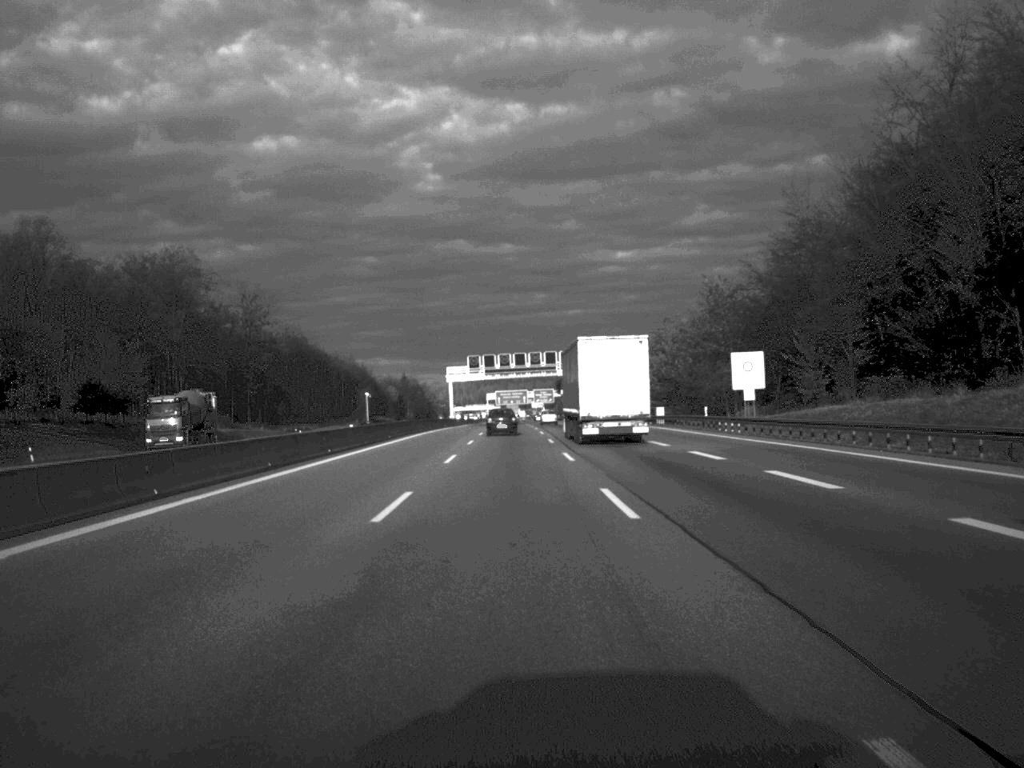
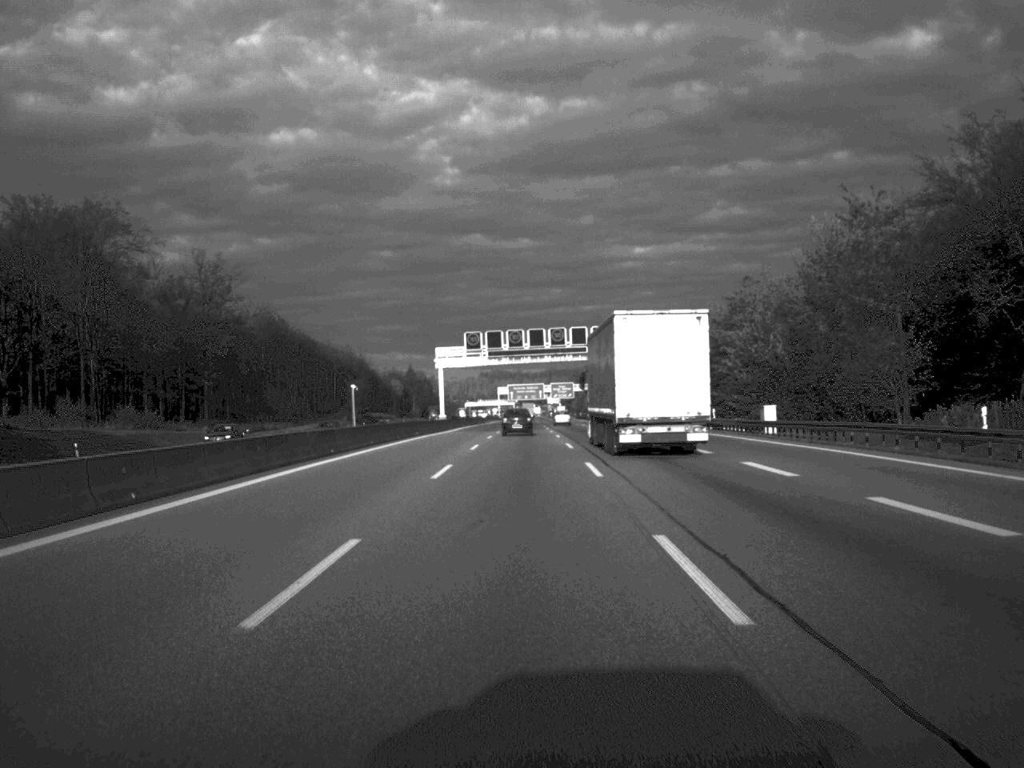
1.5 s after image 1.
(-0.4, +43.6) m; -1°
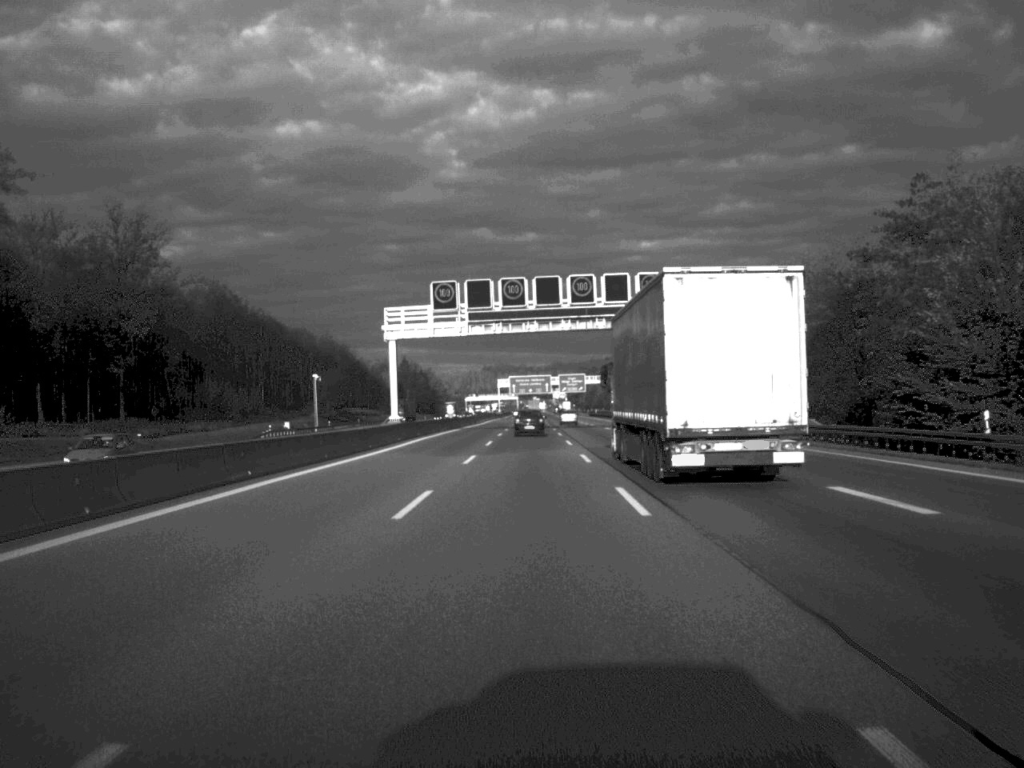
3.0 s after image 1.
(0.0, +44.6) m; 0°
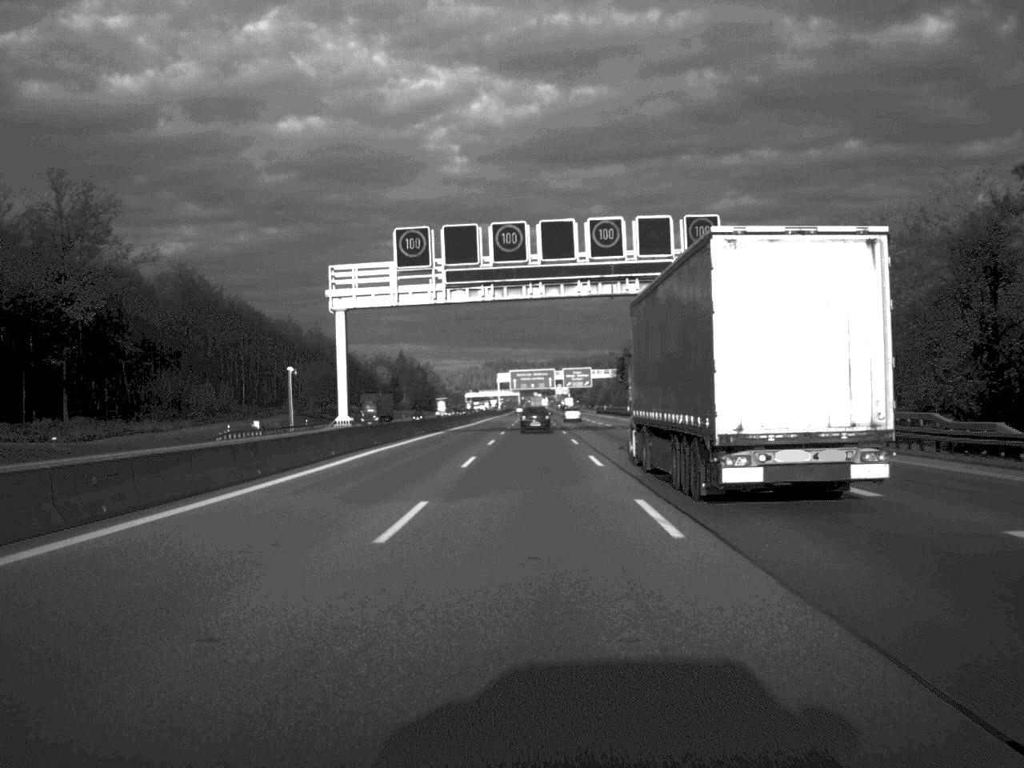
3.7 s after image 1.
(0.0, +20.8) m; 0°
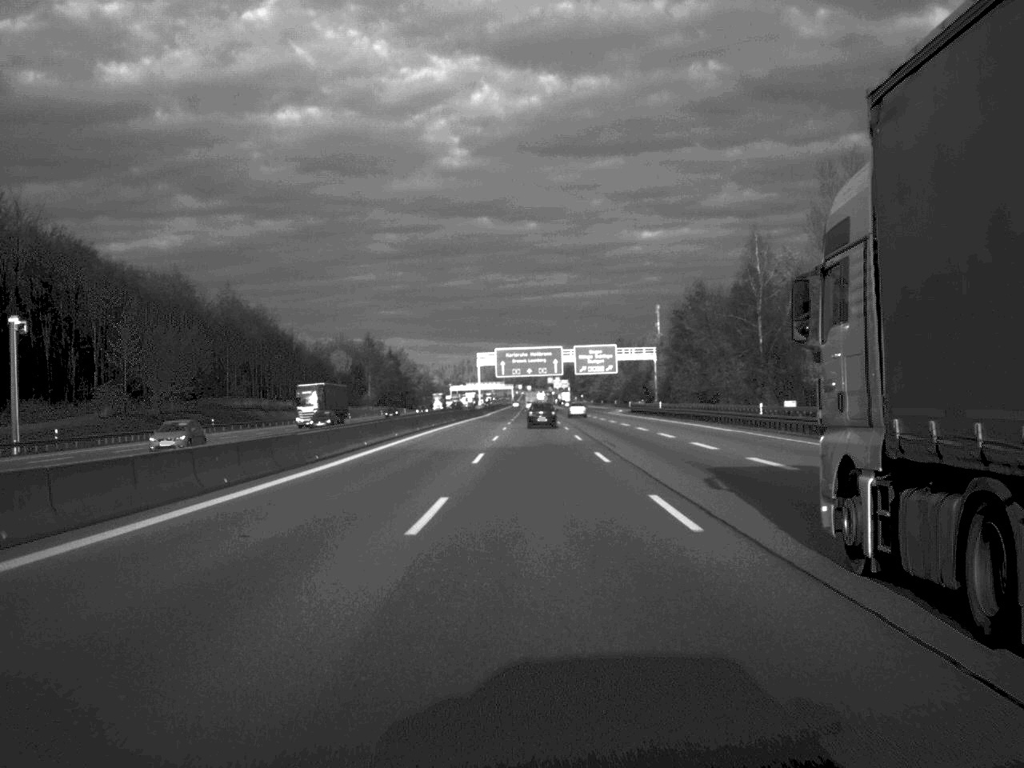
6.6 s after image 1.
(+0.1, +88.1) m; 0°
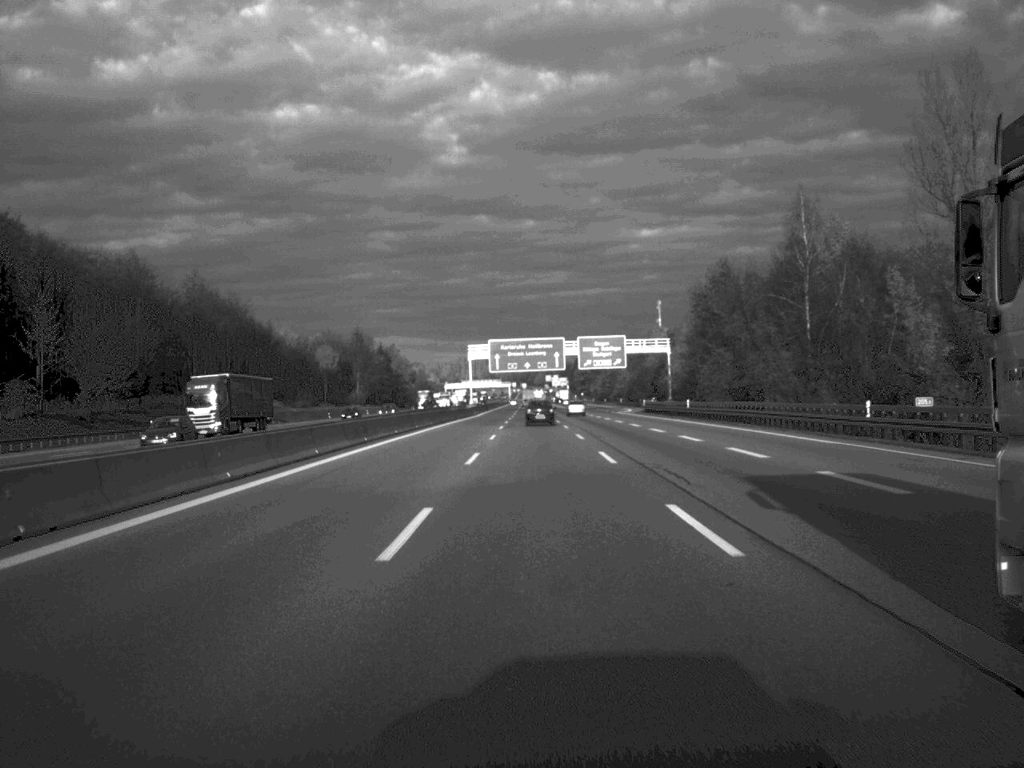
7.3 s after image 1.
(0.0, +20.8) m; 0°
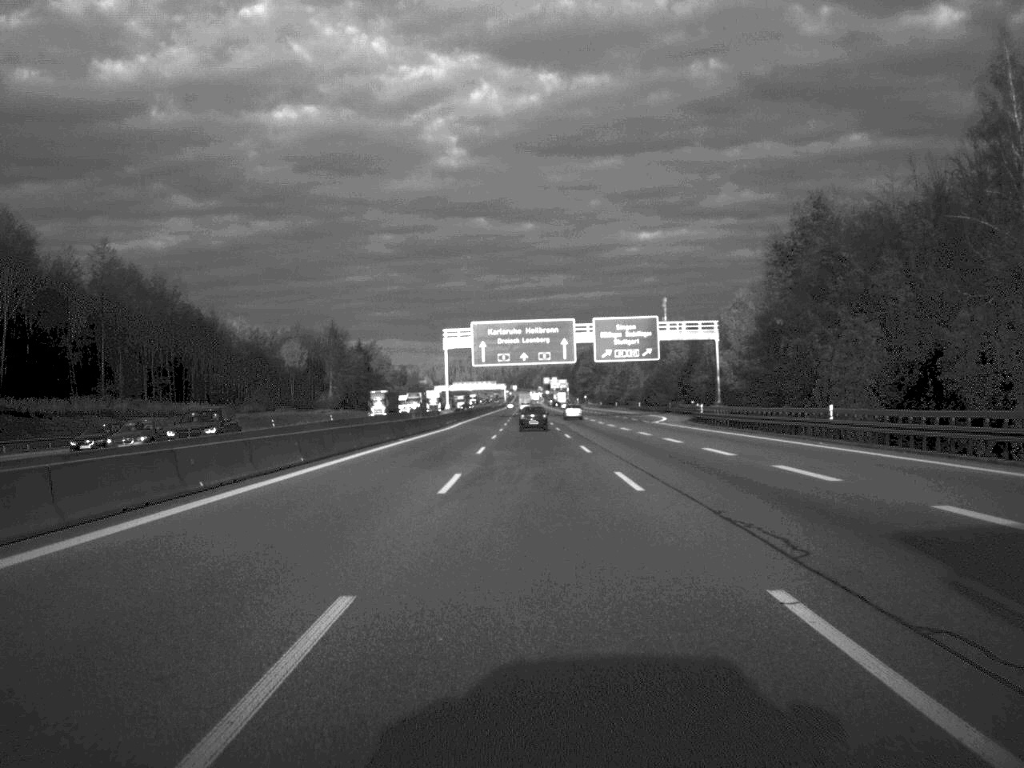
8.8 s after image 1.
(0.0, +43.5) m; 0°
